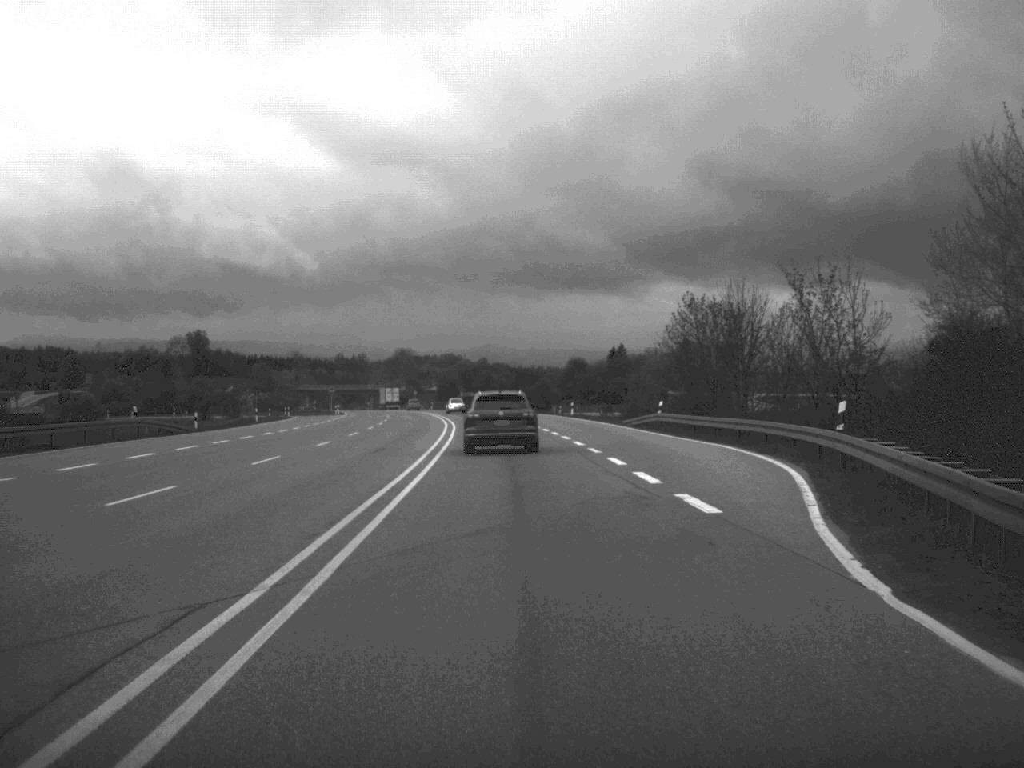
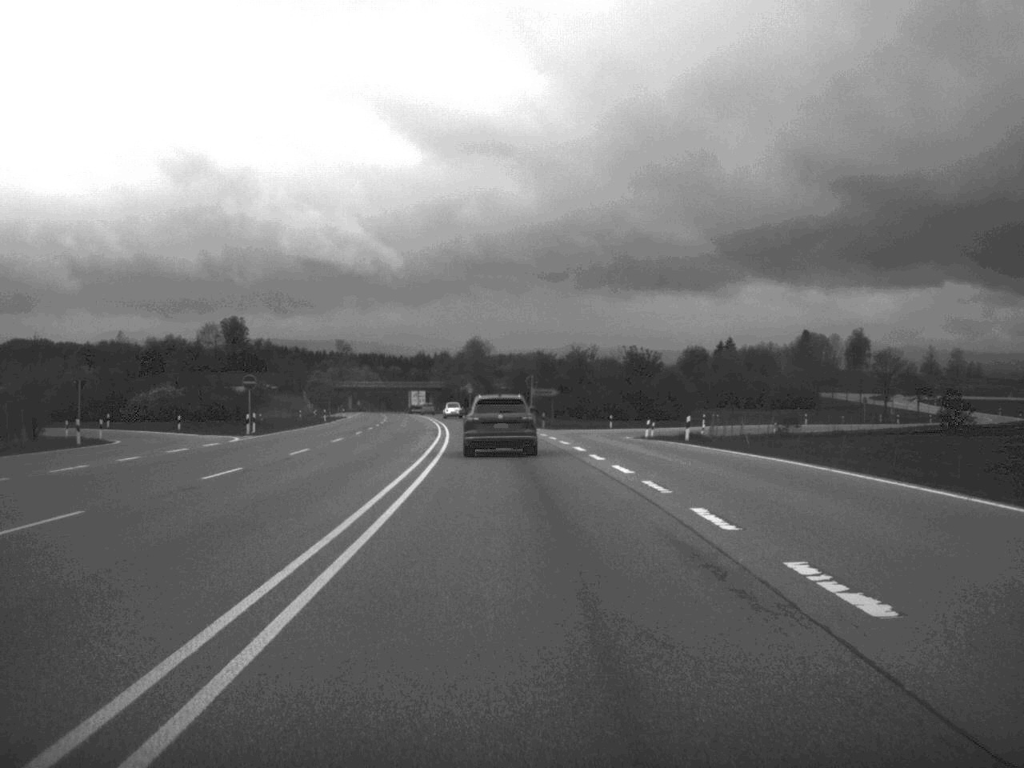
(-2.8, +76.3) m; -4°
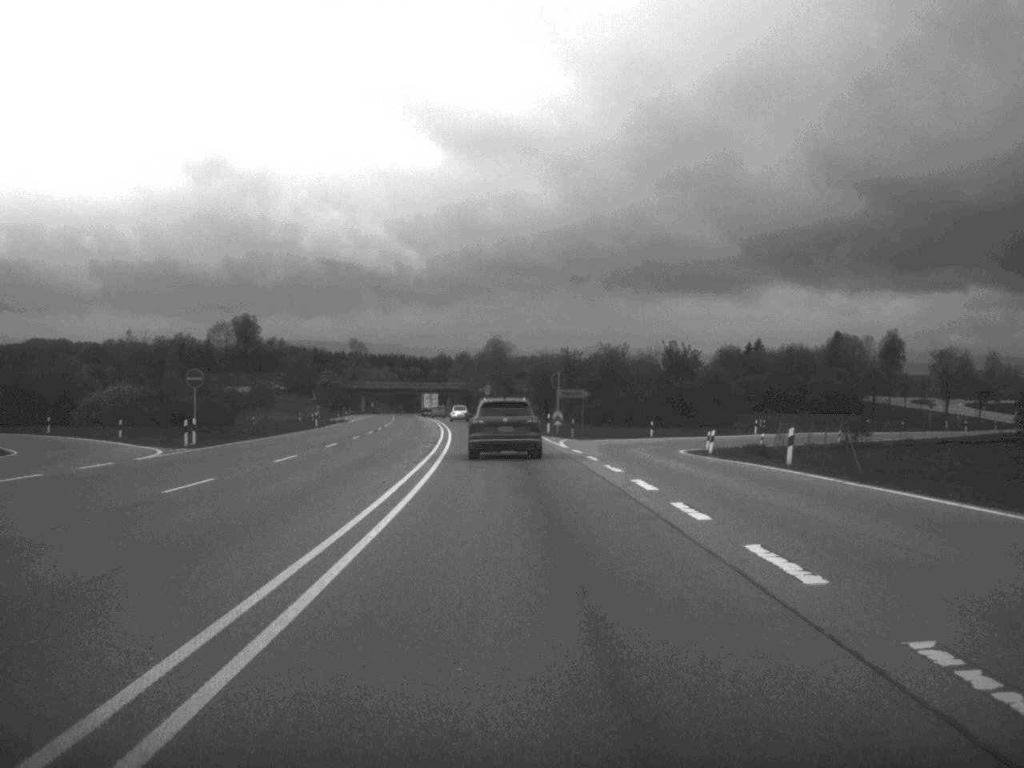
(-0.1, +15.2) m; -1°
